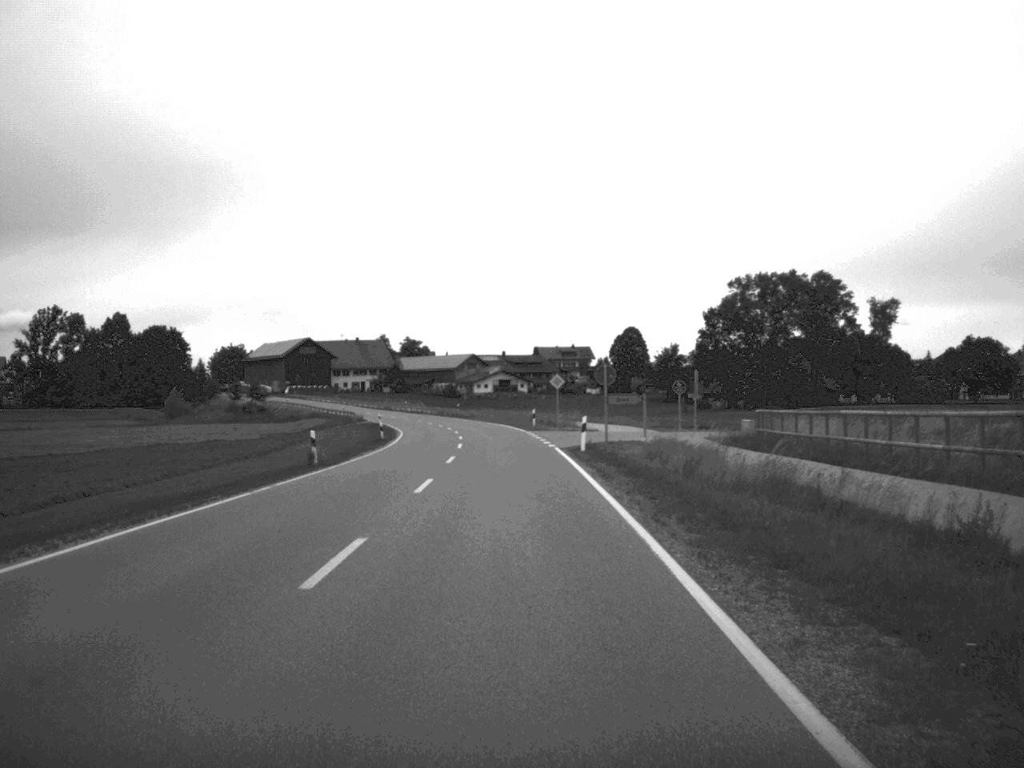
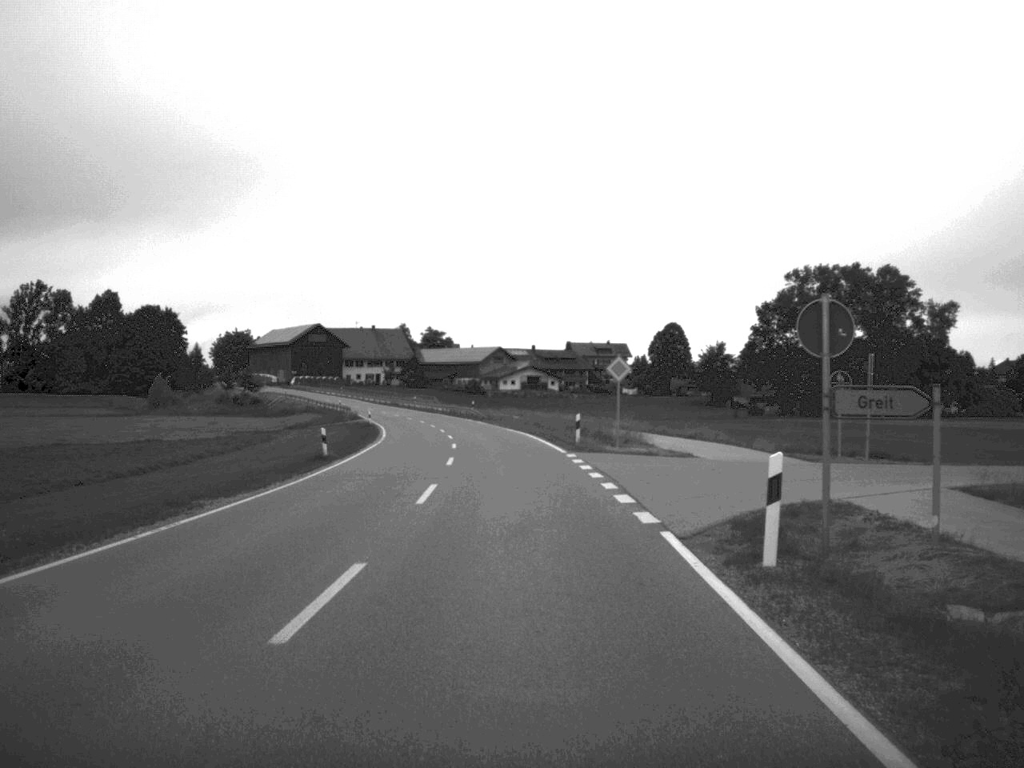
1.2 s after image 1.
(-0.3, +25.8) m; -1°
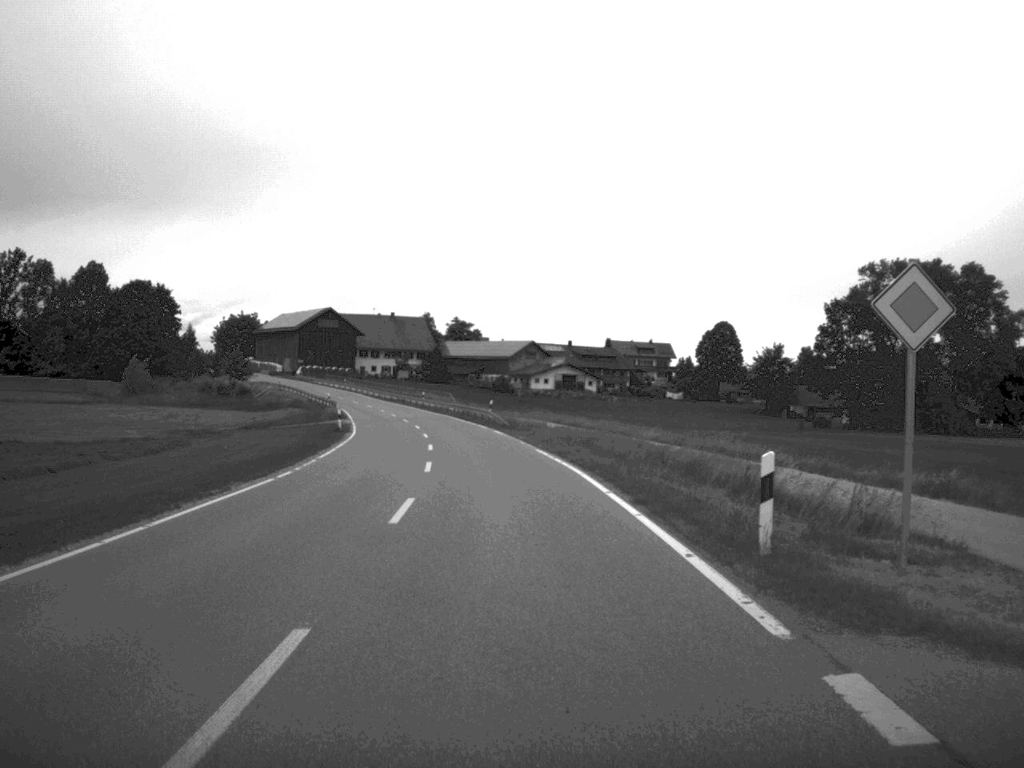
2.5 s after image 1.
(-0.3, +27.3) m; -2°
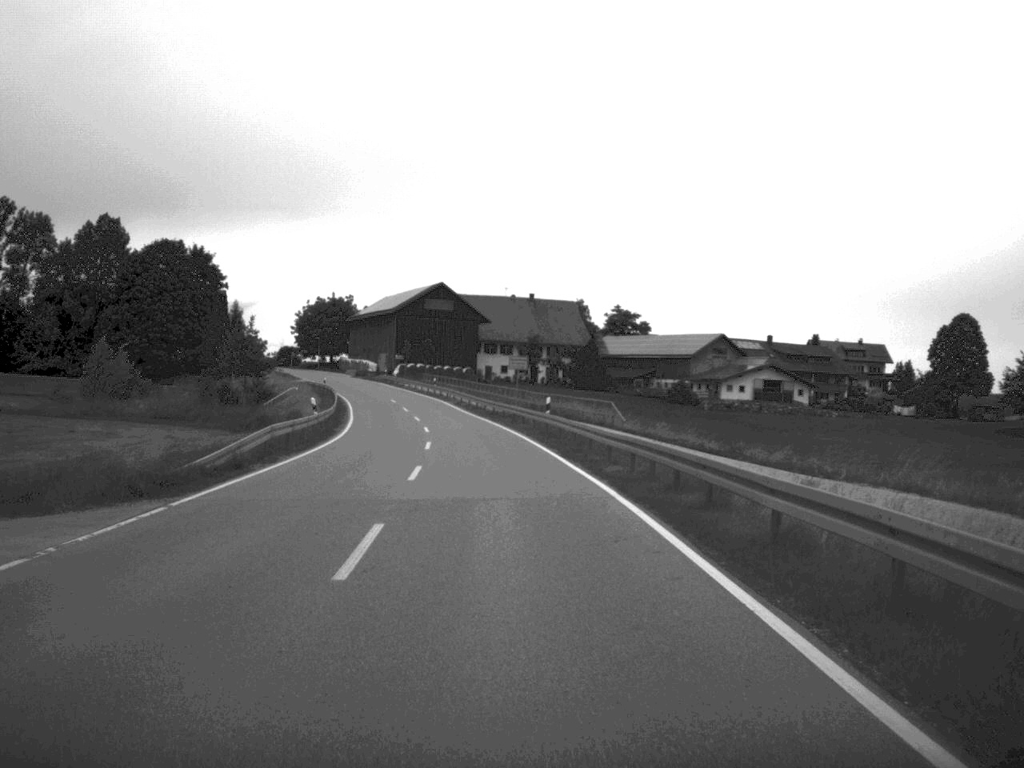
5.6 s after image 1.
(-3.9, +63.8) m; -7°
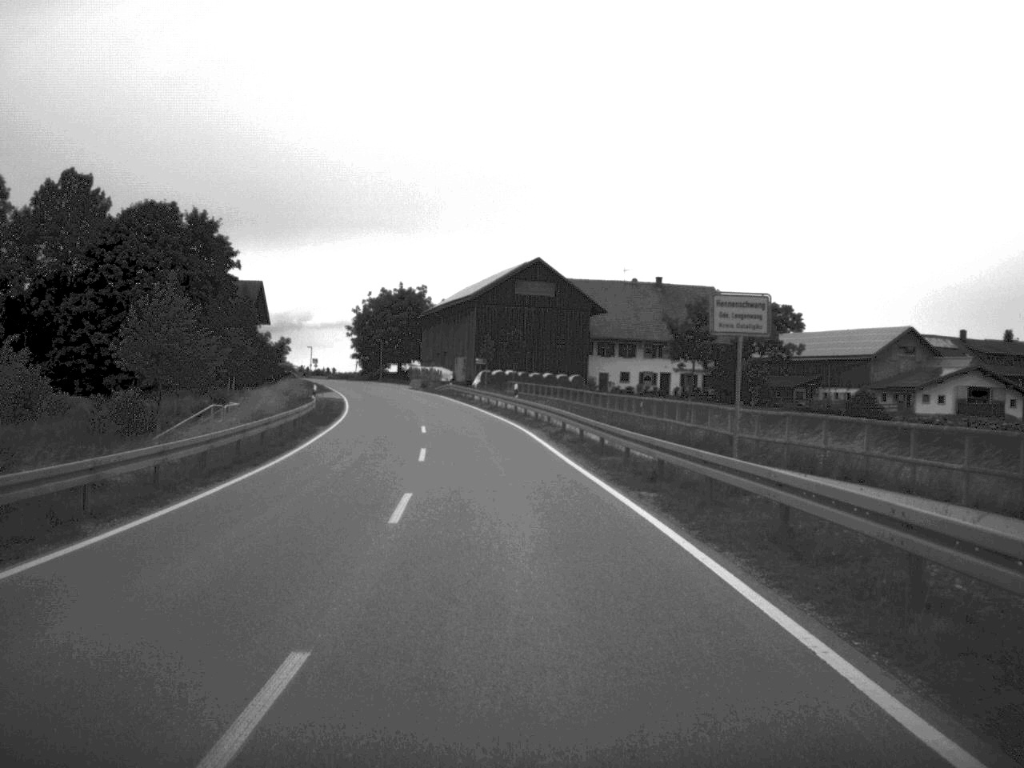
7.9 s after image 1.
(-1.9, +43.2) m; -5°
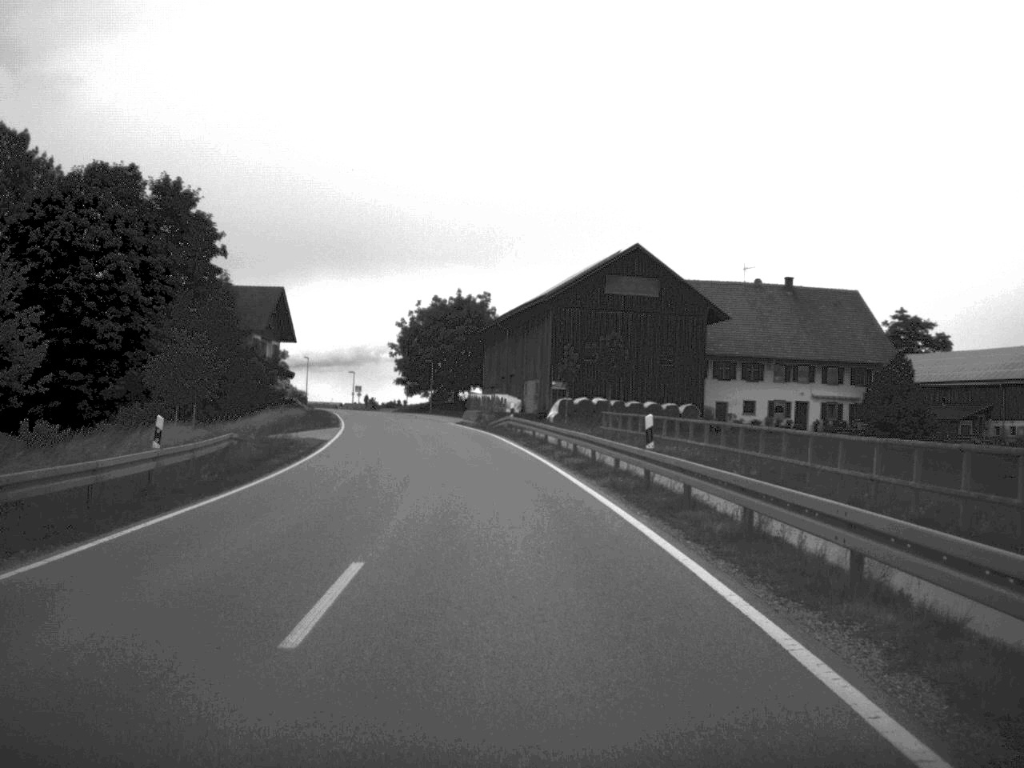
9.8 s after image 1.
(-1.0, +30.8) m; -3°
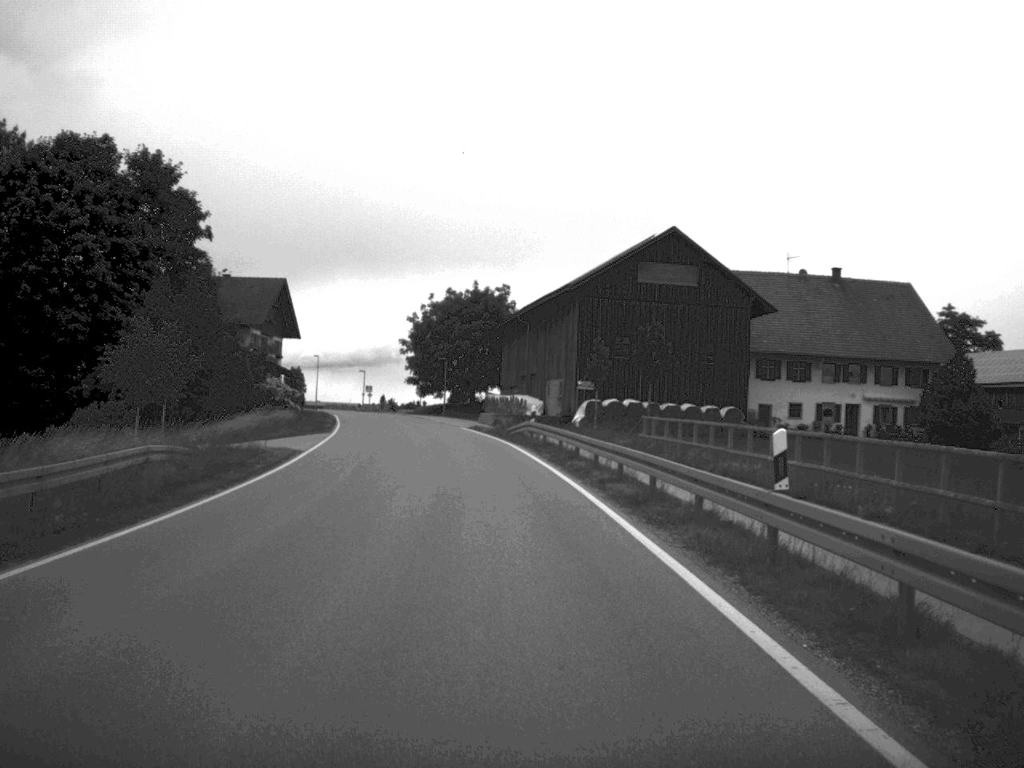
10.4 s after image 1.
(-0.1, +9.2) m; -1°
